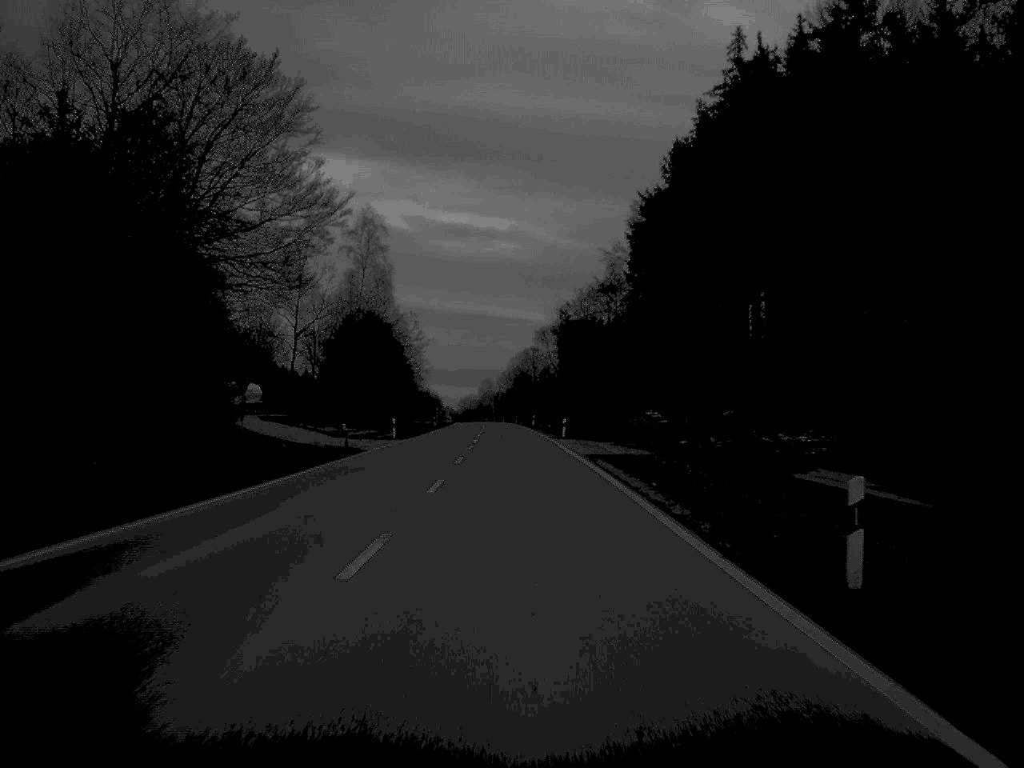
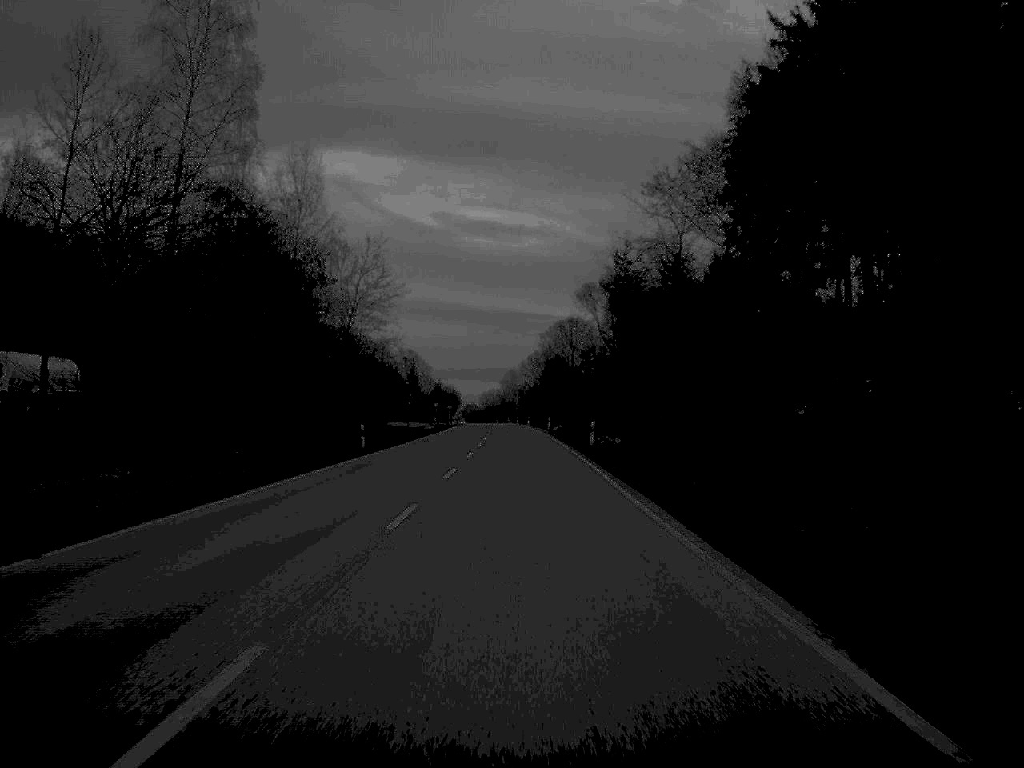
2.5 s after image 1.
(-0.7, +66.7) m; -1°
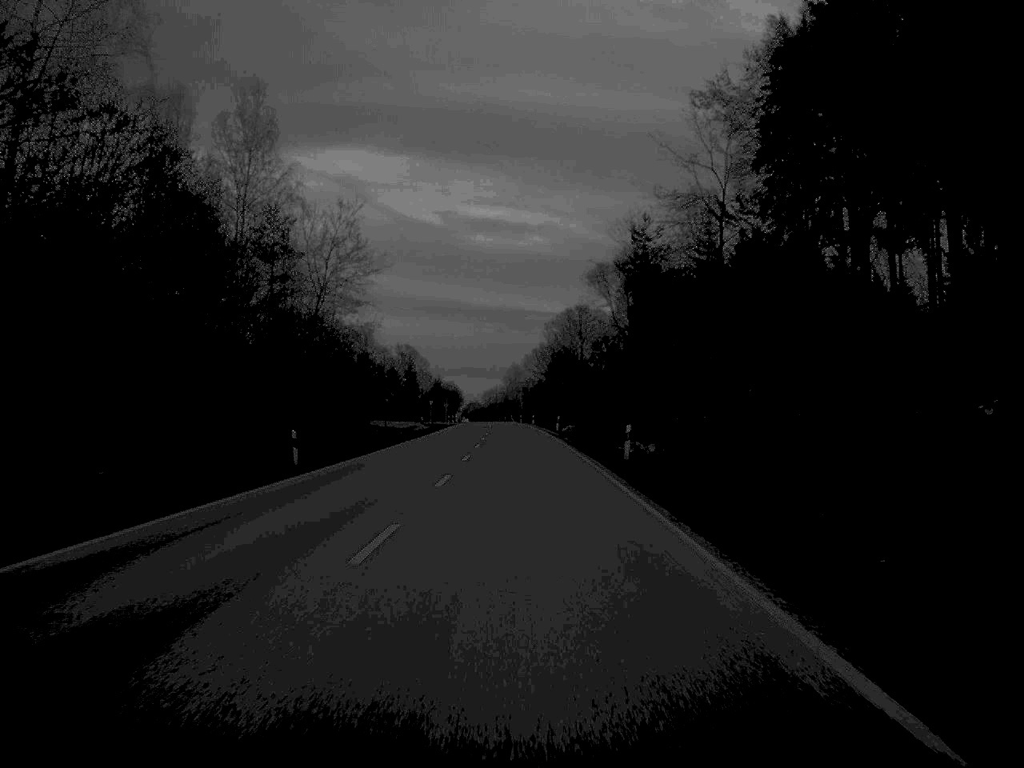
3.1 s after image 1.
(0.0, +15.7) m; 0°
